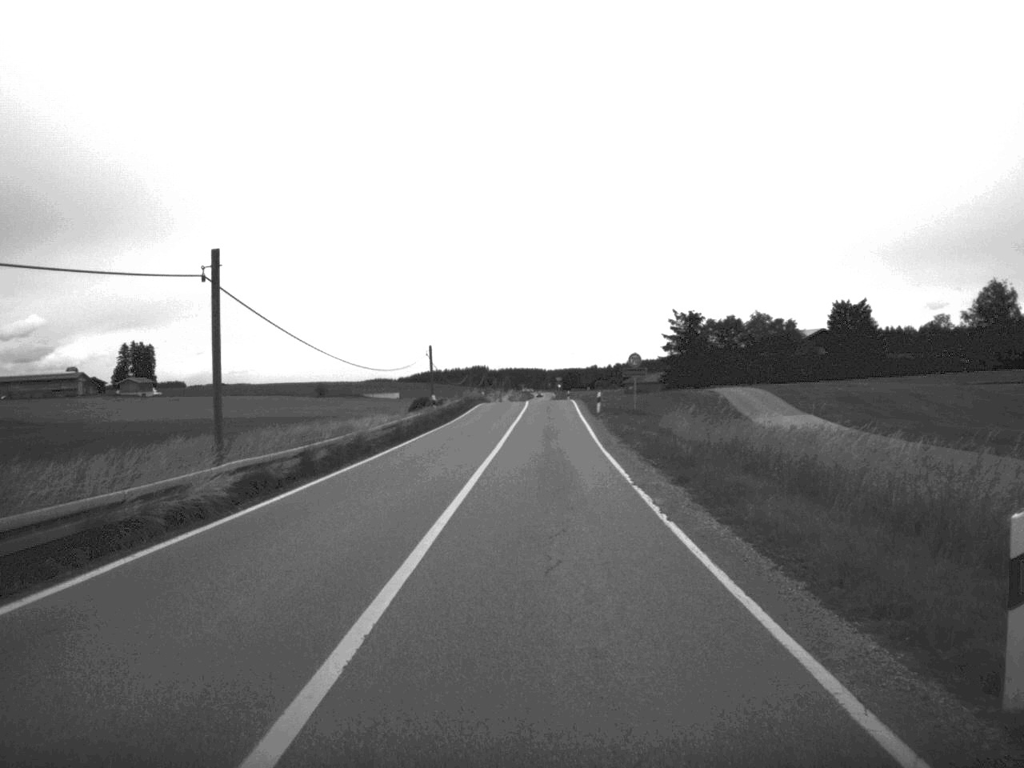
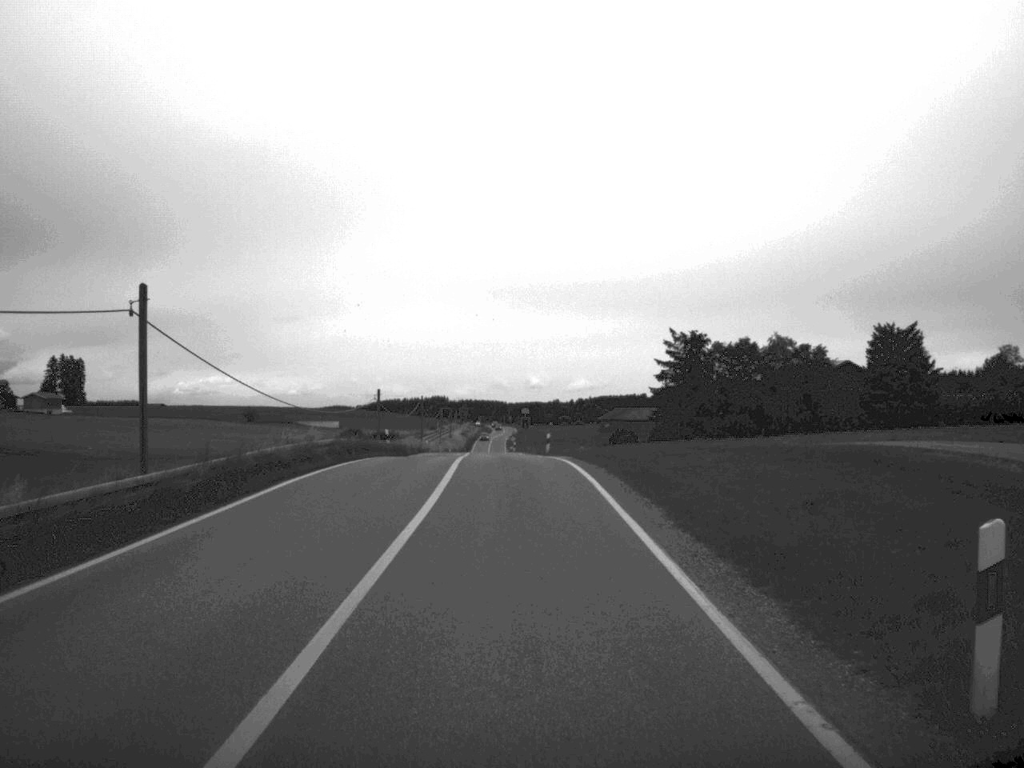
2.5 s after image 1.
(+0.8, +49.1) m; +2°
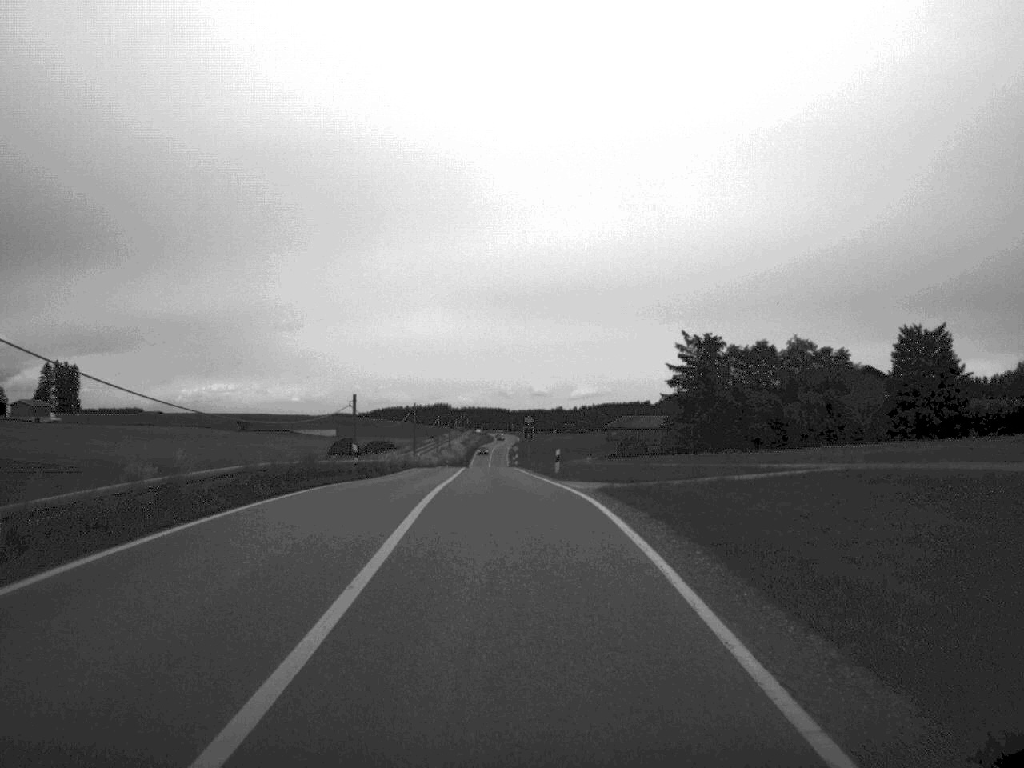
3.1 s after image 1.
(0.0, +11.3) m; 0°
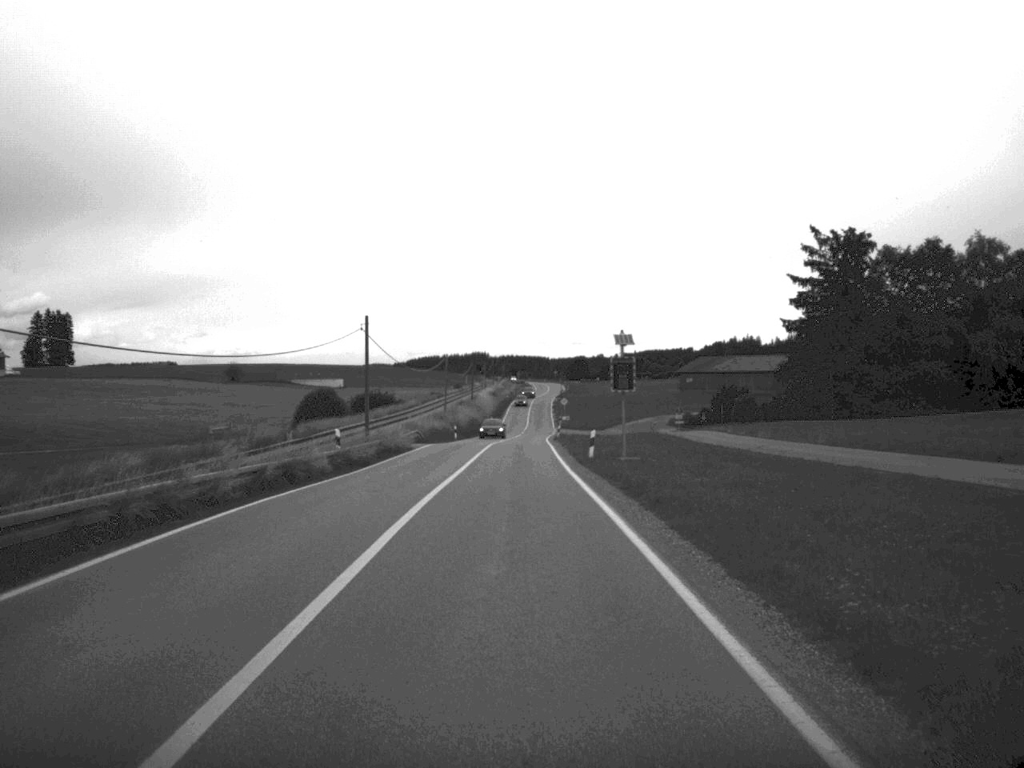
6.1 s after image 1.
(-1.5, +57.1) m; -2°
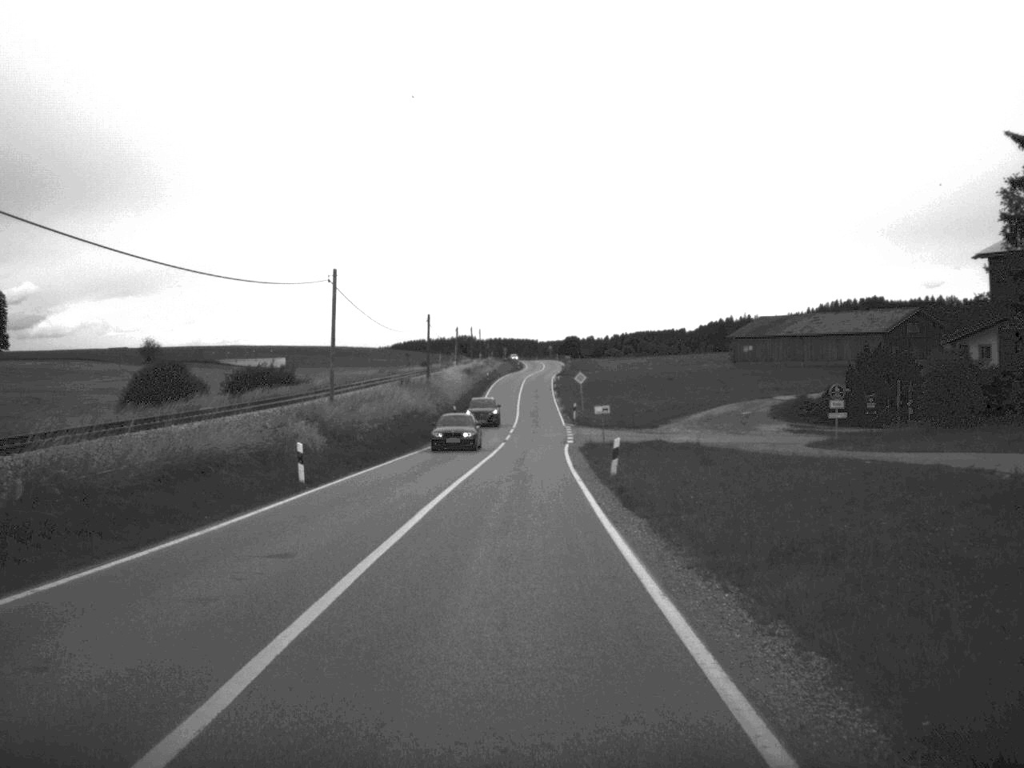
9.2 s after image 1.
(-0.1, +57.2) m; 0°
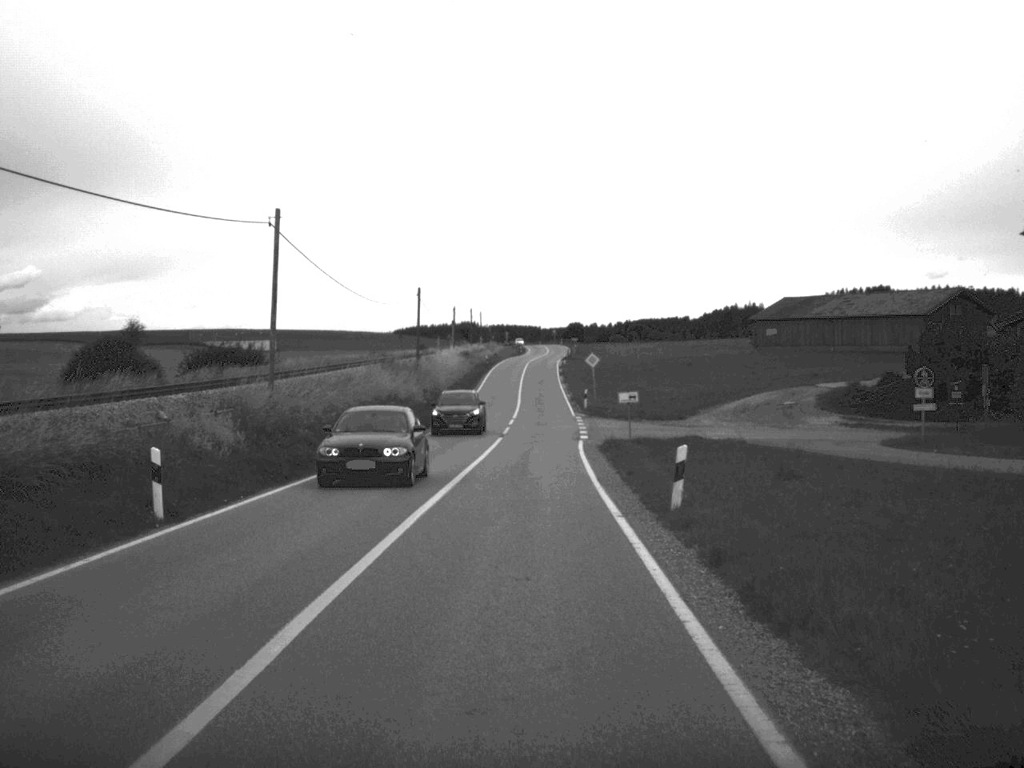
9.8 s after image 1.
(0.0, +11.2) m; 0°
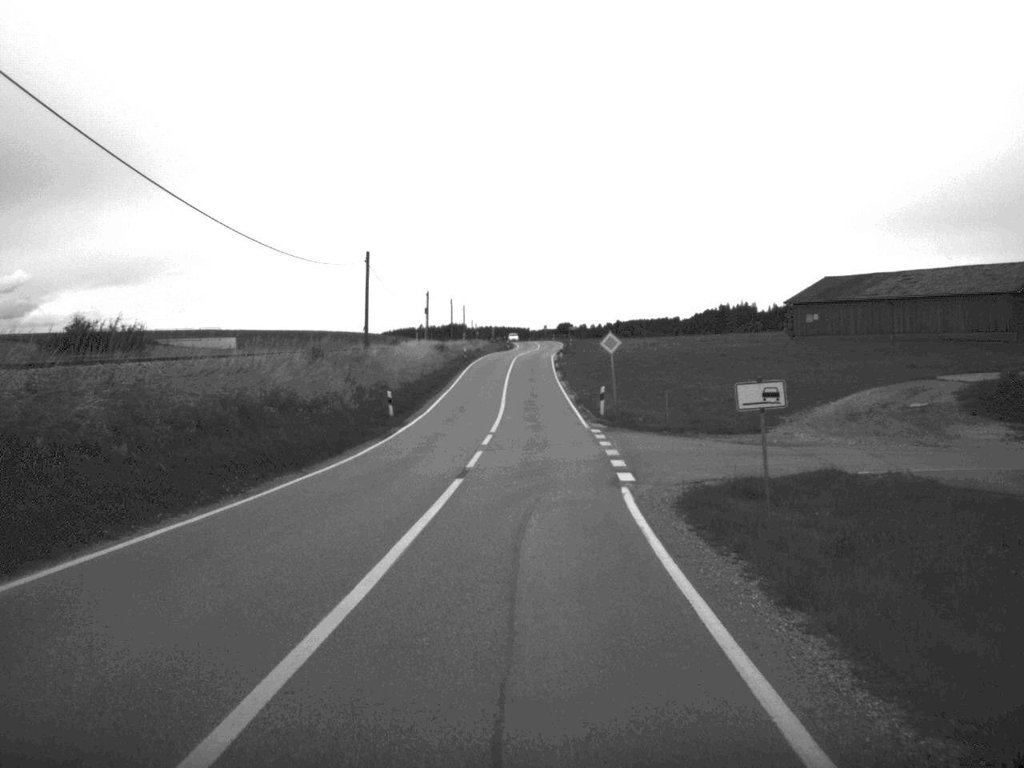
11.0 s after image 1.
(+0.1, +22.0) m; 0°
